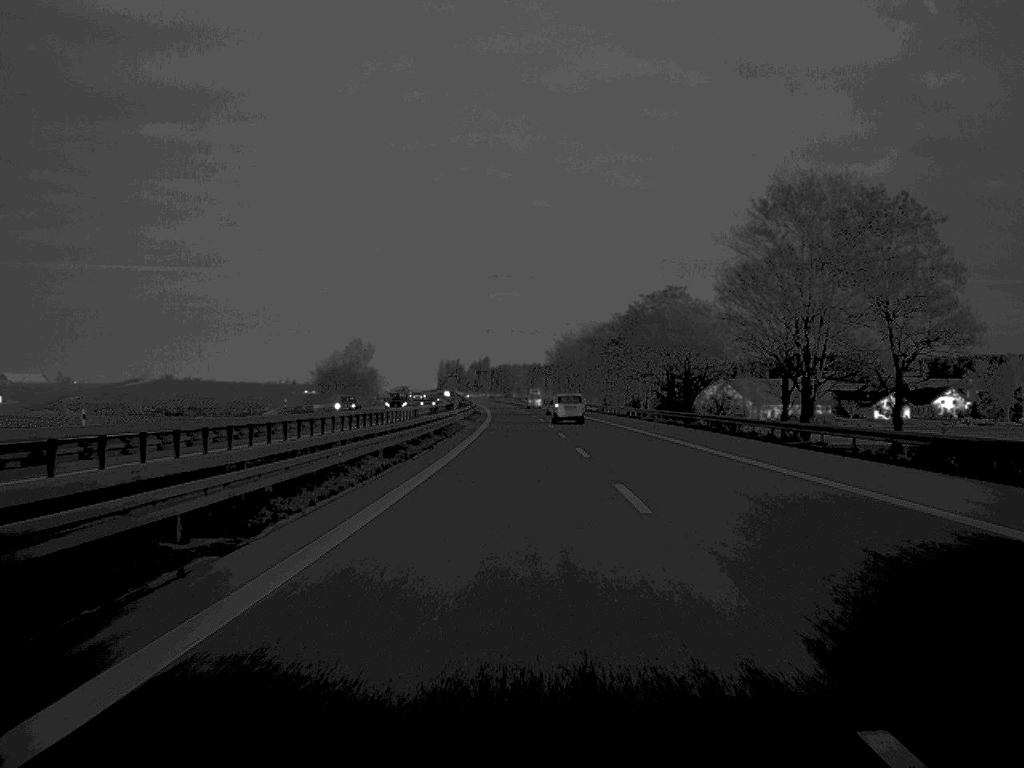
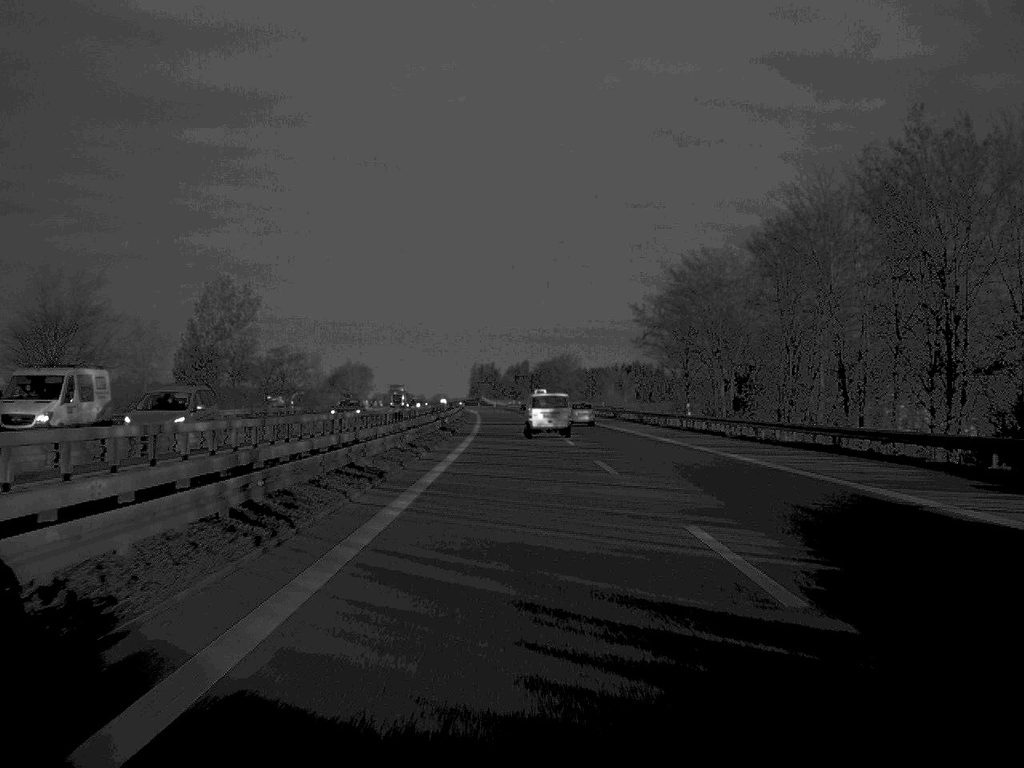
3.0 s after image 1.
(-2.1, +133.6) m; -2°
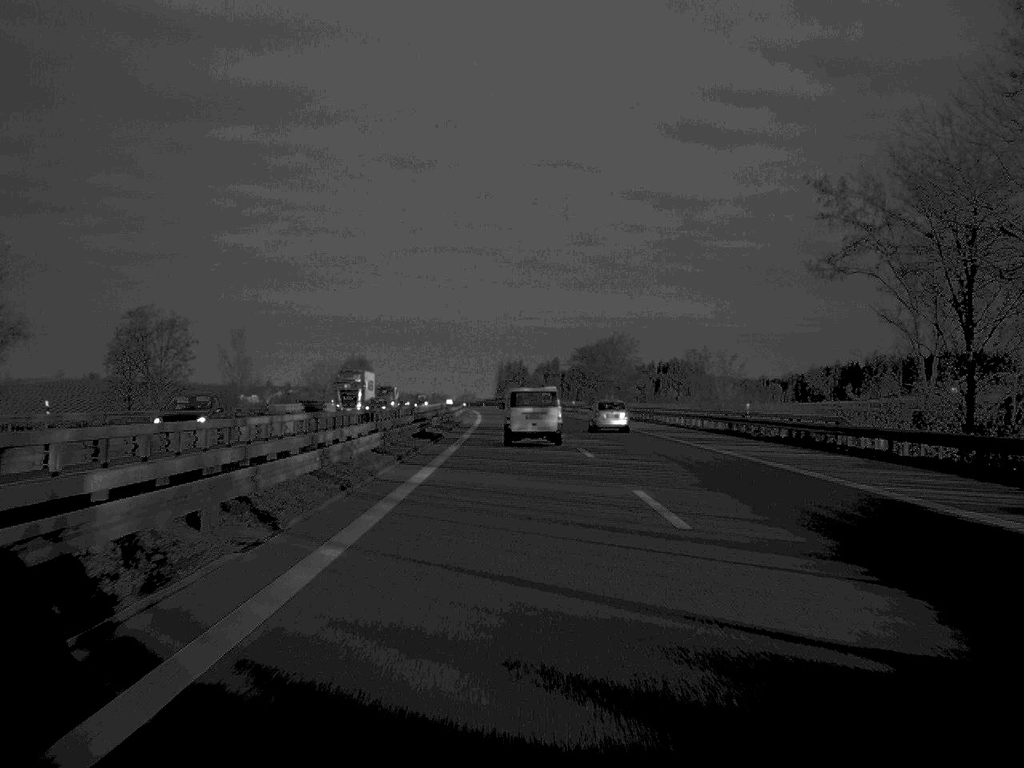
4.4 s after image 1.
(-0.7, +65.7) m; -1°
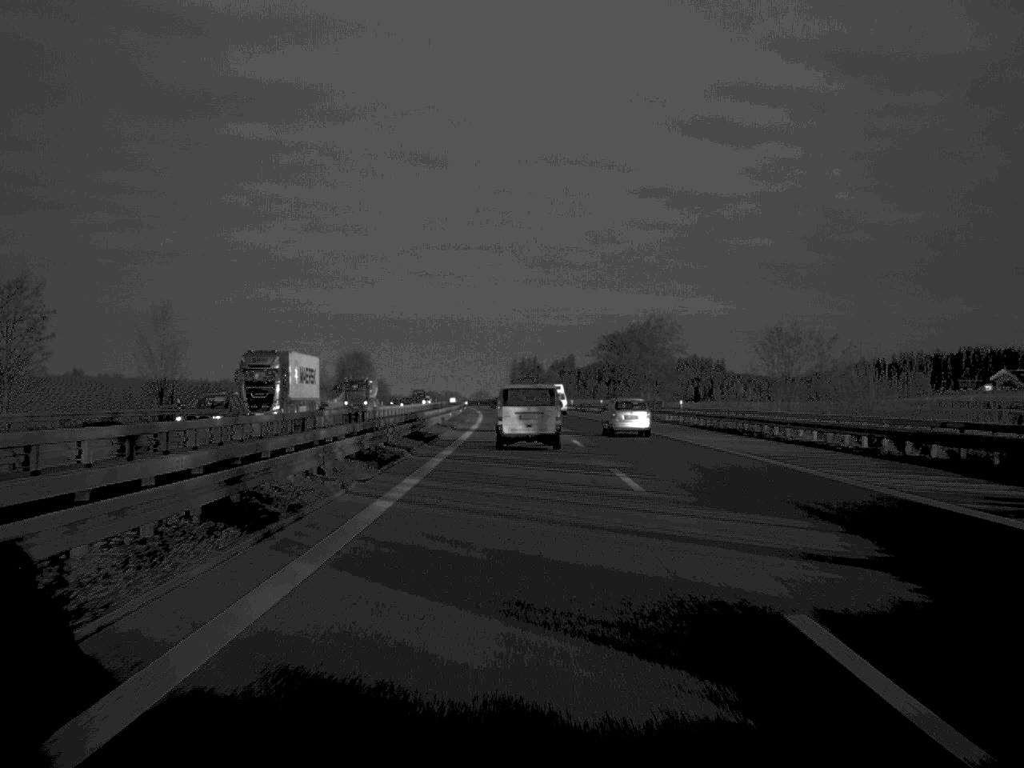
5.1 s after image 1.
(-0.2, +30.4) m; -1°
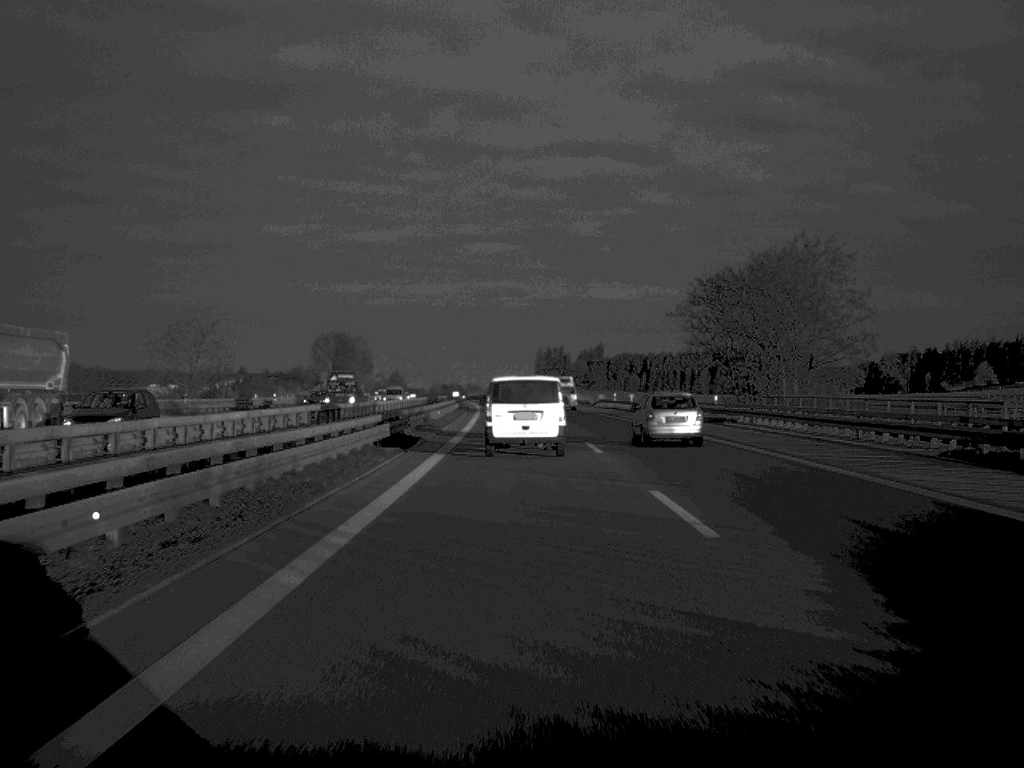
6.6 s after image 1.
(-0.6, +60.2) m; -1°
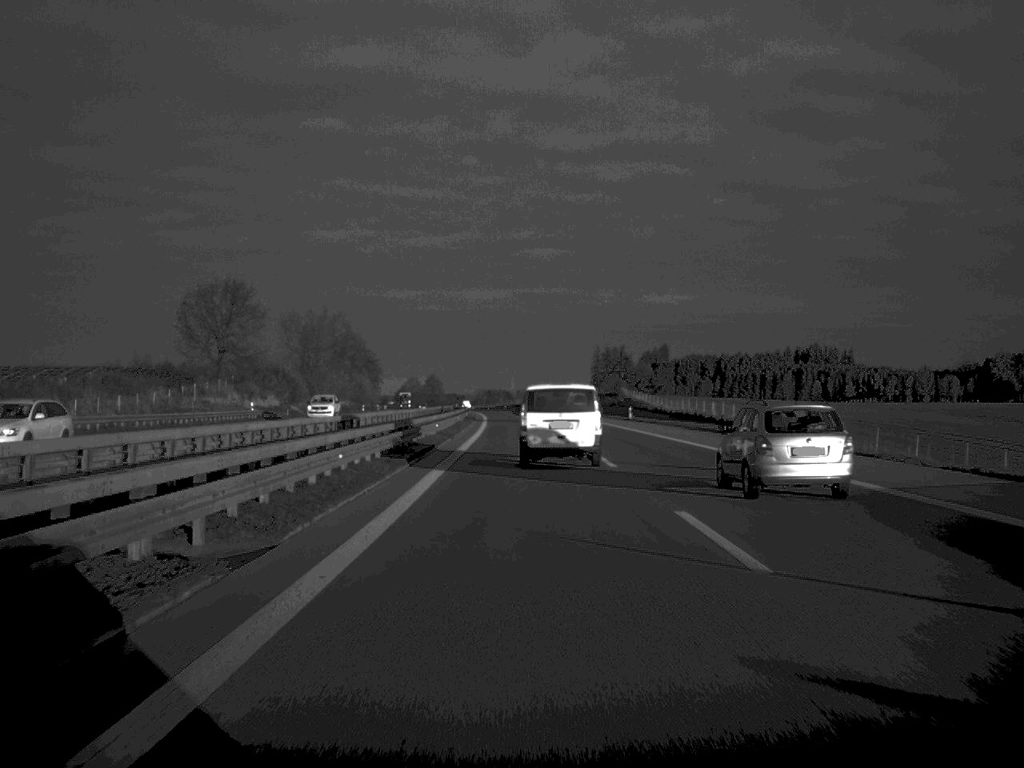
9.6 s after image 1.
(-2.3, +109.1) m; -2°
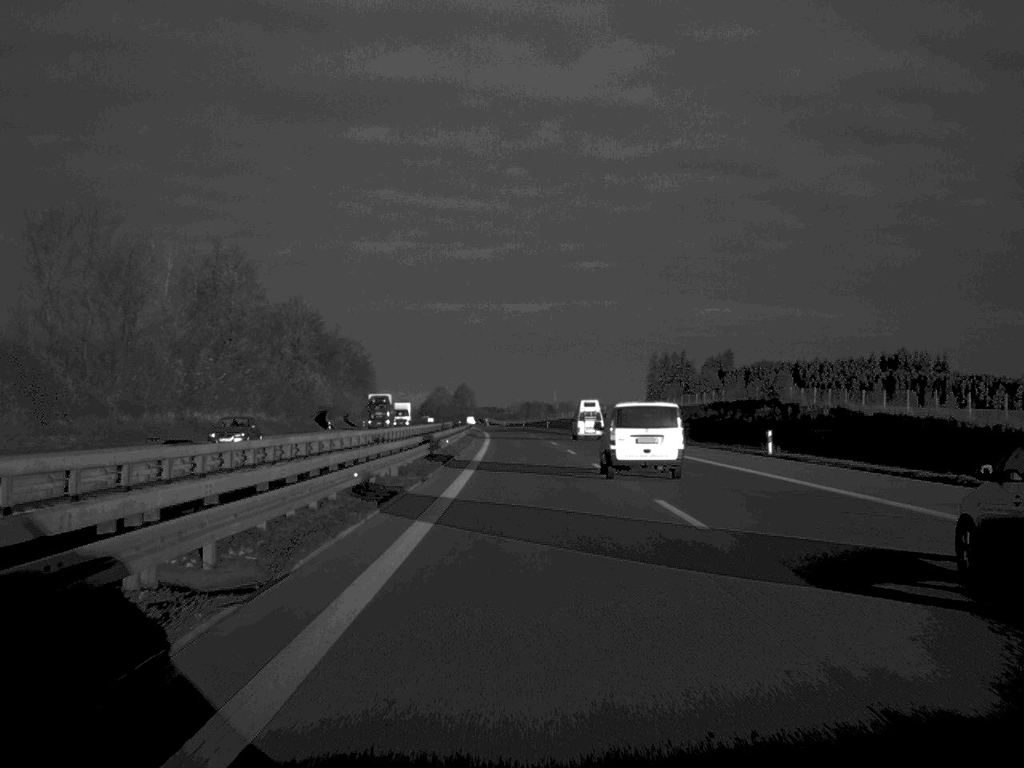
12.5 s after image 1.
(-1.8, +102.1) m; -2°
